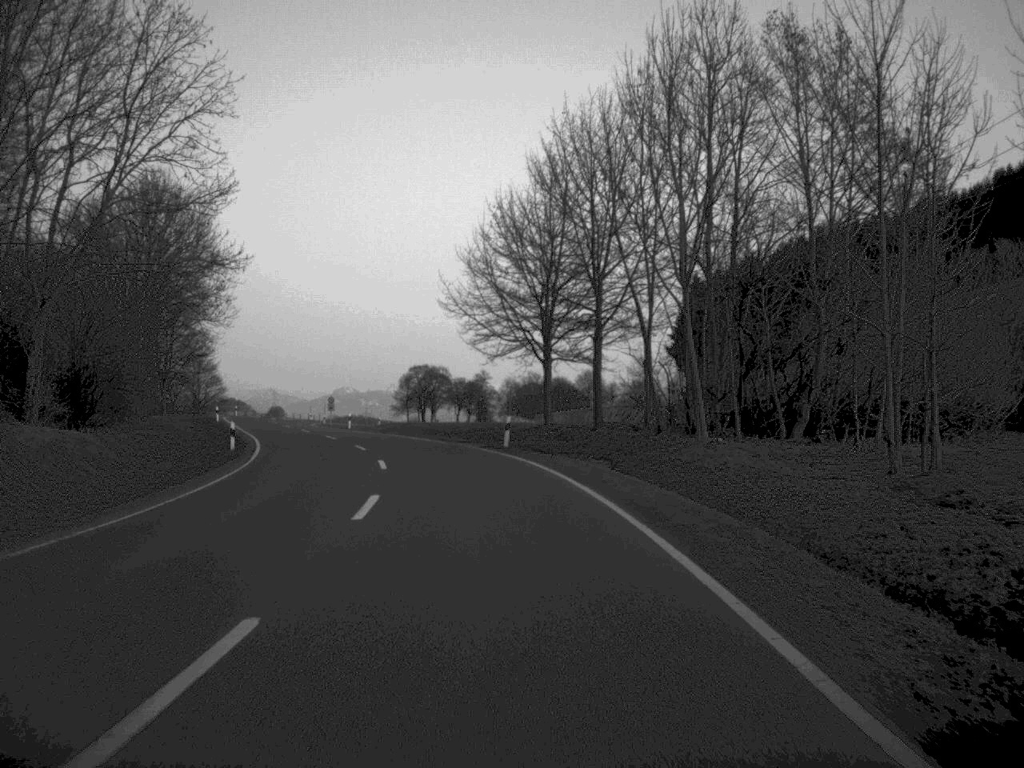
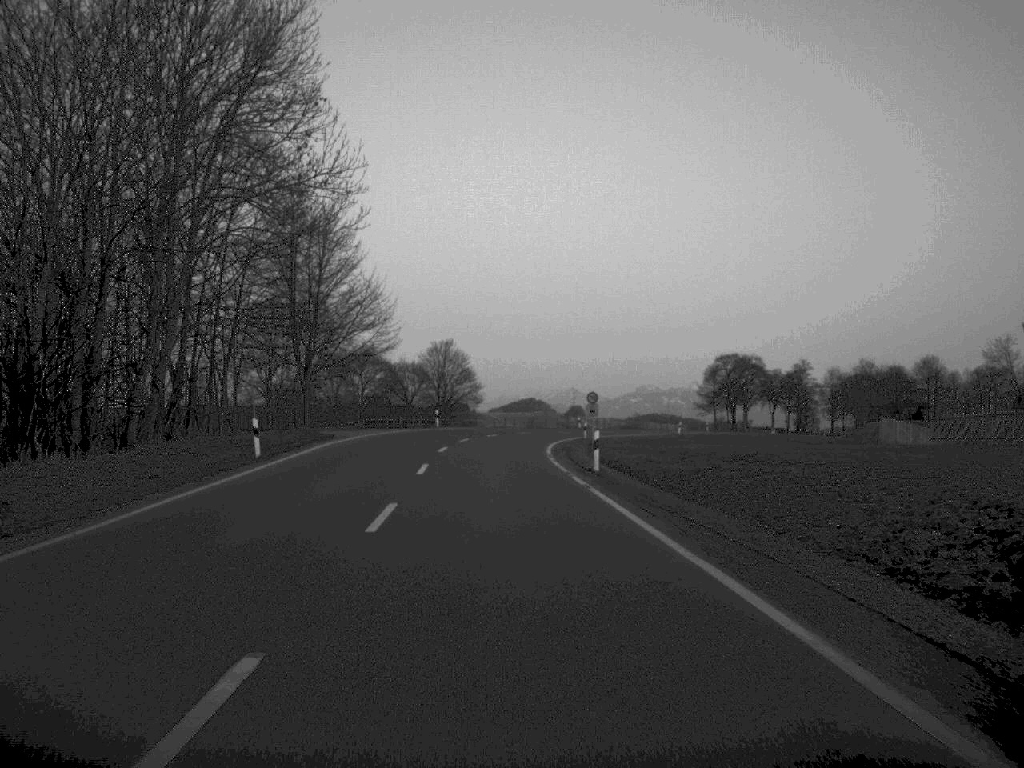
(-5.3, +49.0) m; -13°
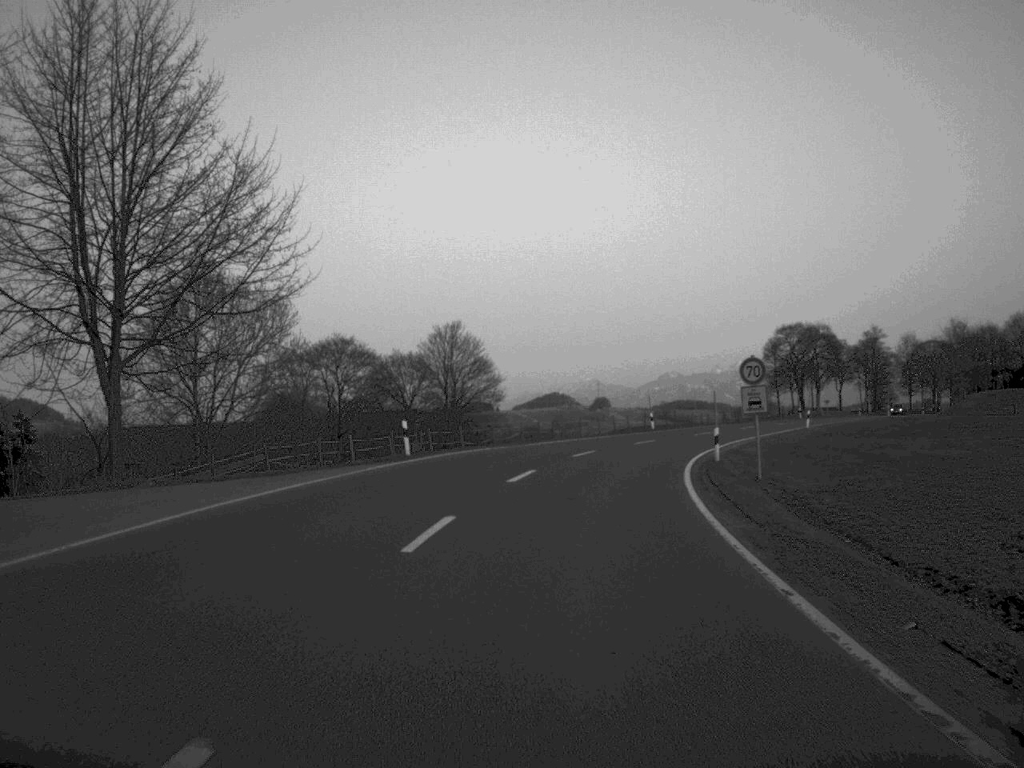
(-0.9, +37.7) m; -1°
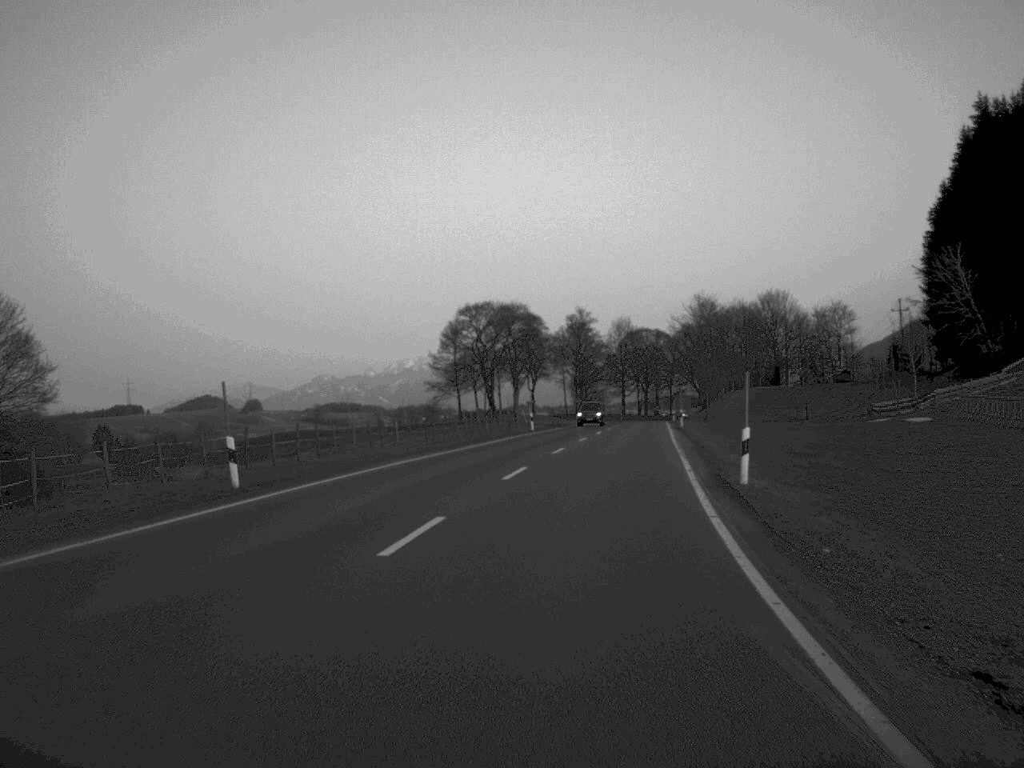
(+5.9, +47.8) m; +16°
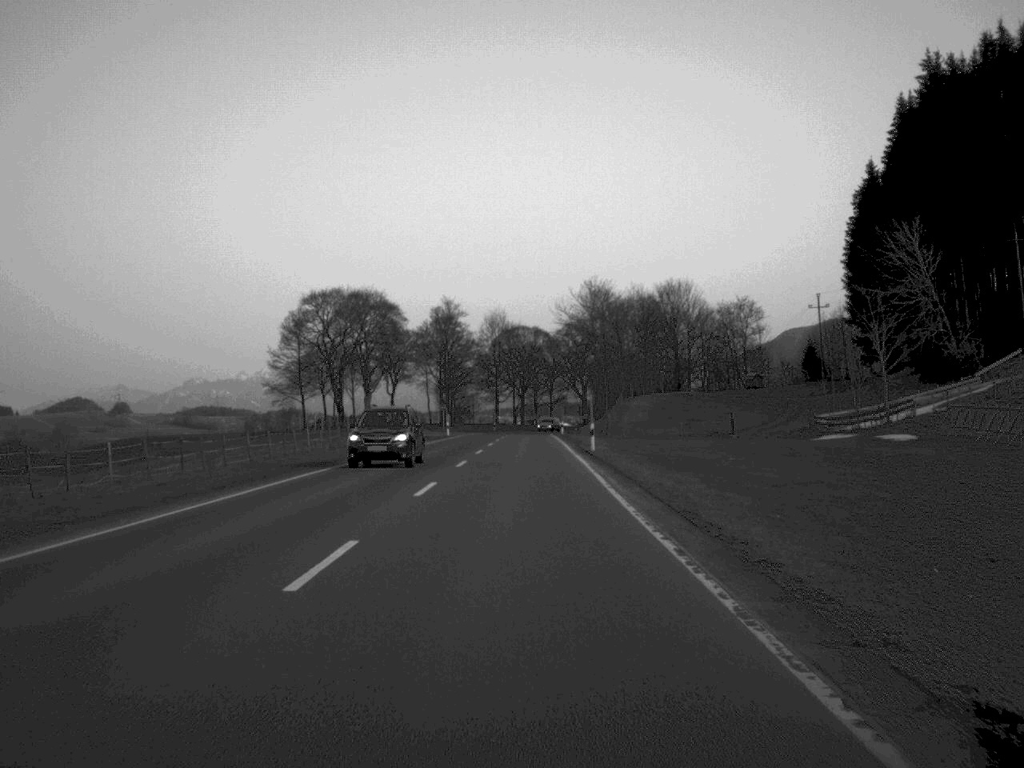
(+1.5, +25.4) m; +5°
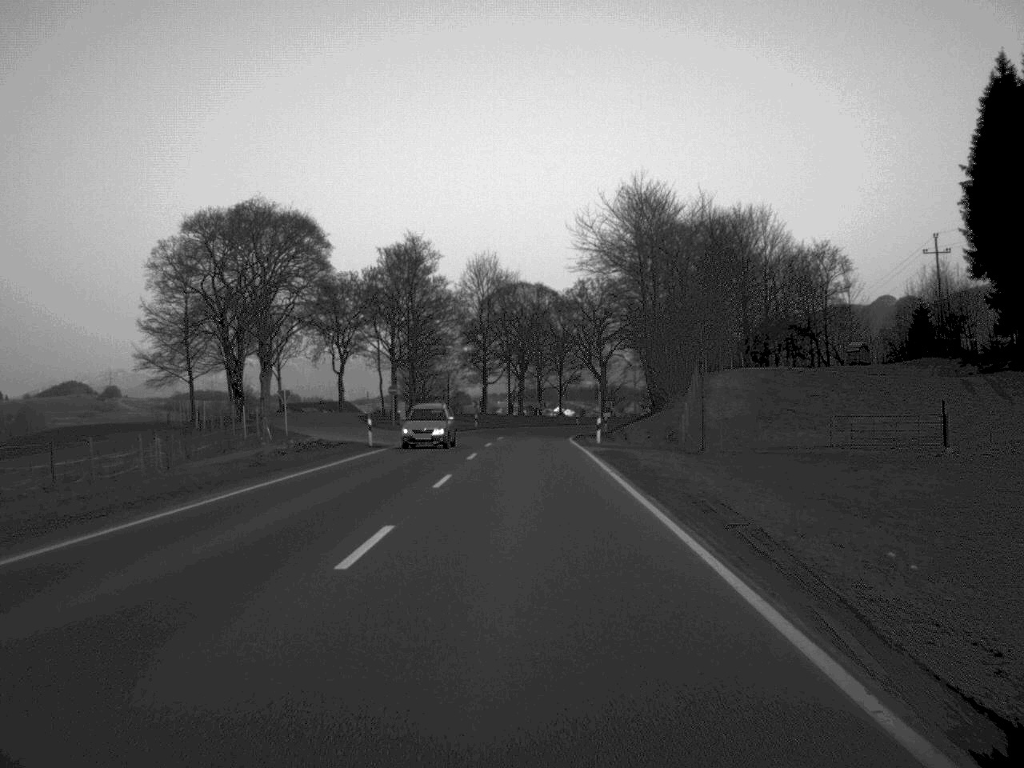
(0.0, +47.2) m; 0°
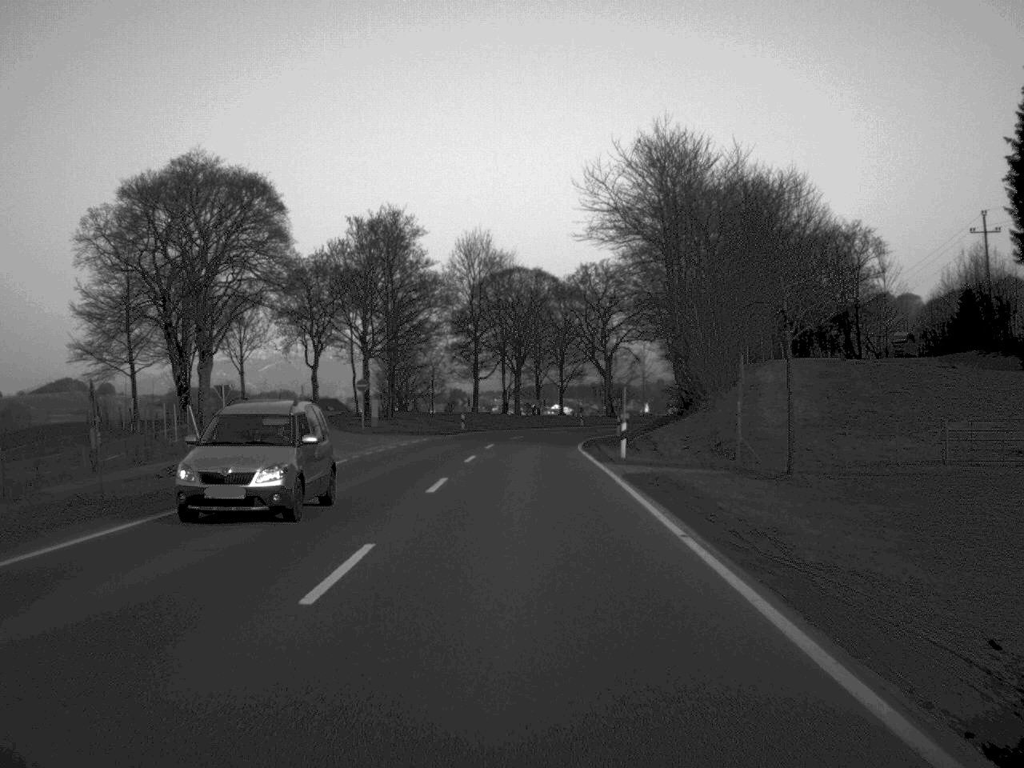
(0.0, +13.4) m; 0°
